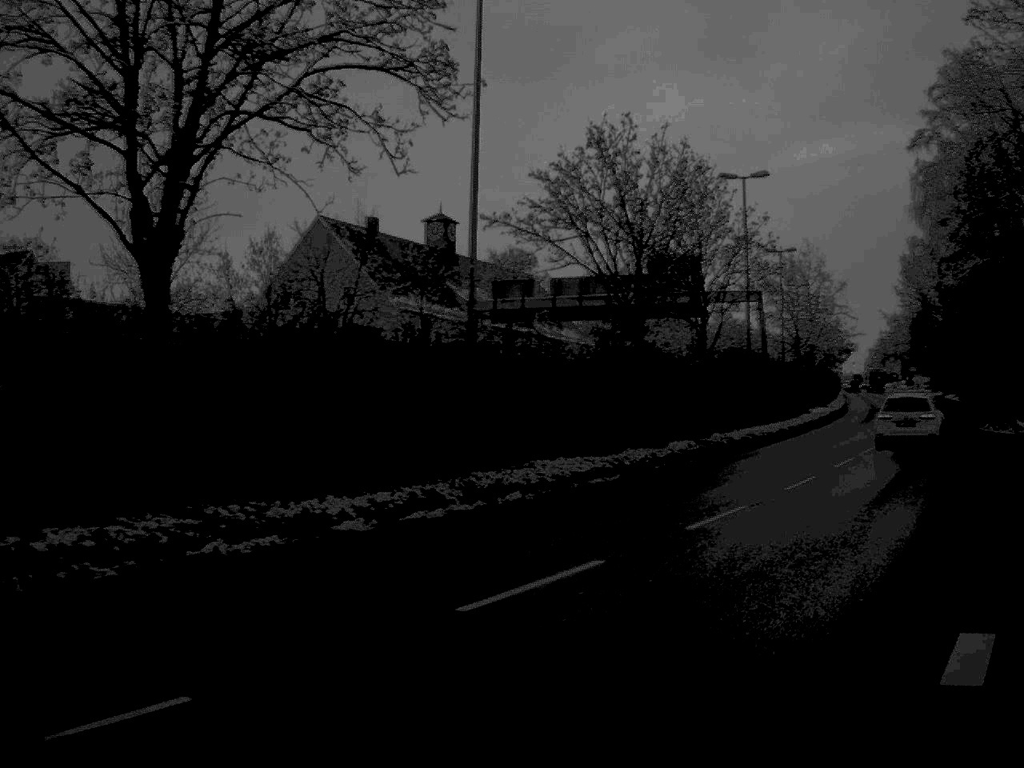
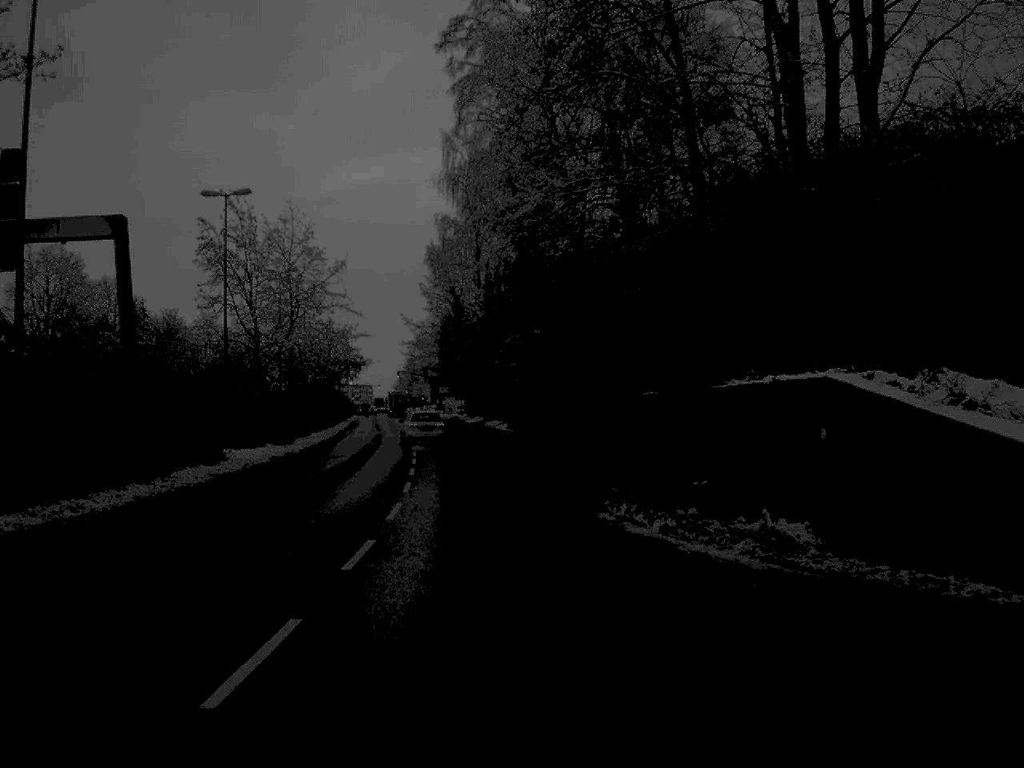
(+9.1, +30.3) m; +20°
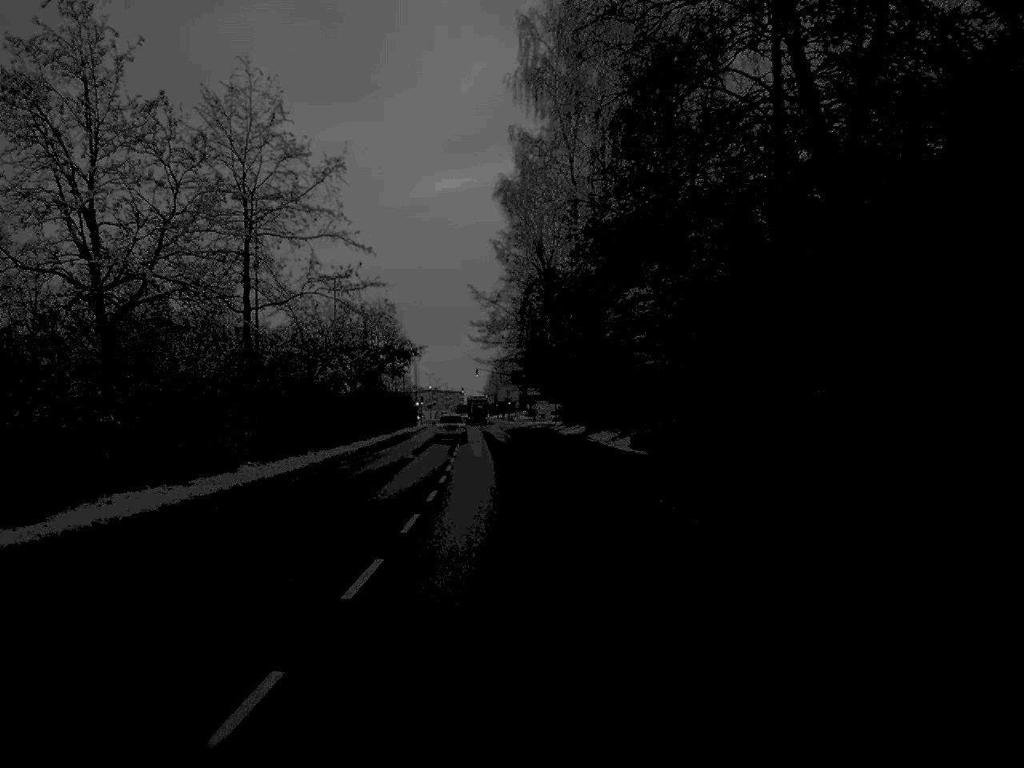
(-1.3, +31.9) m; -4°
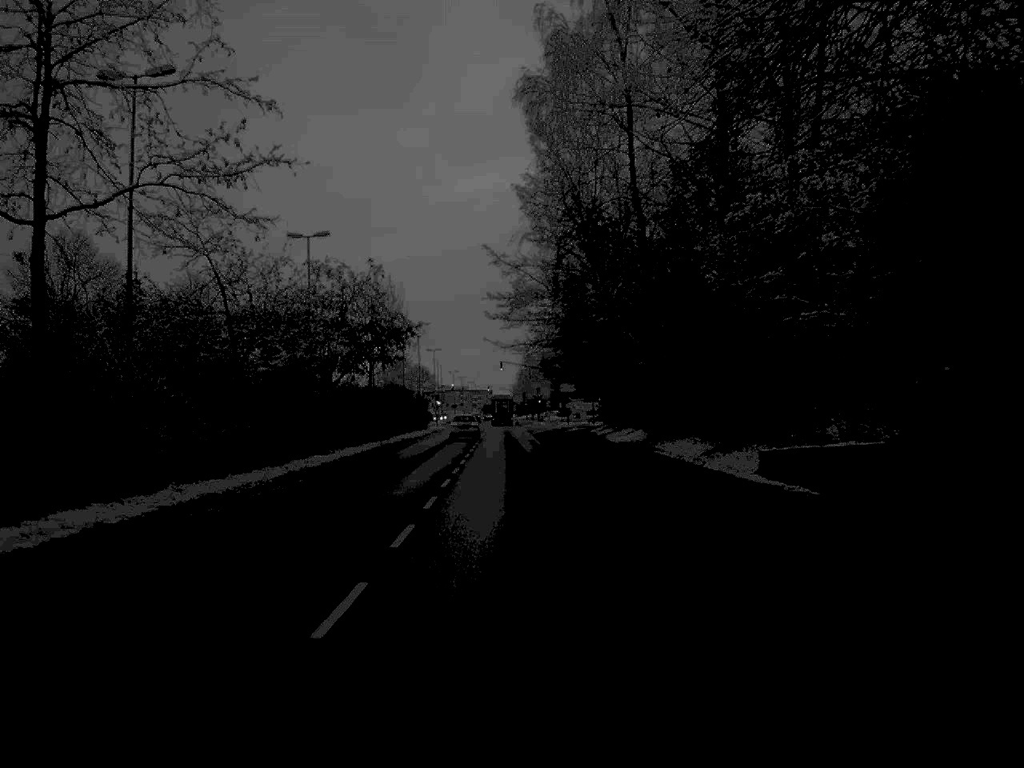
(-0.2, +19.9) m; -1°
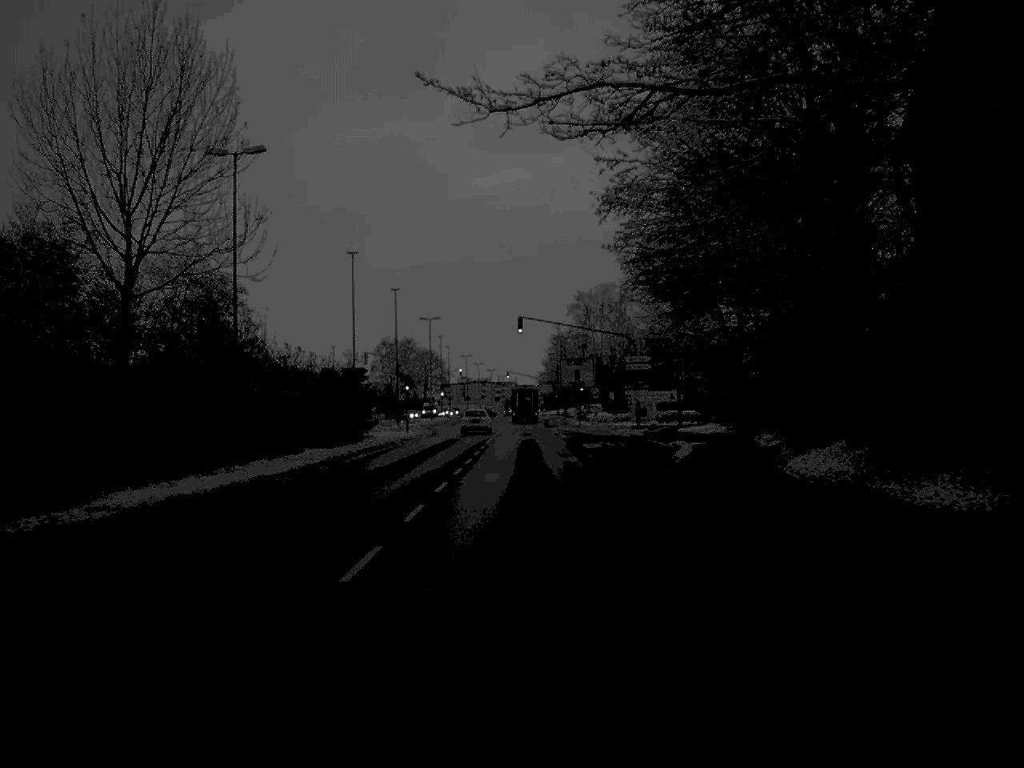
(-0.6, +51.2) m; -1°
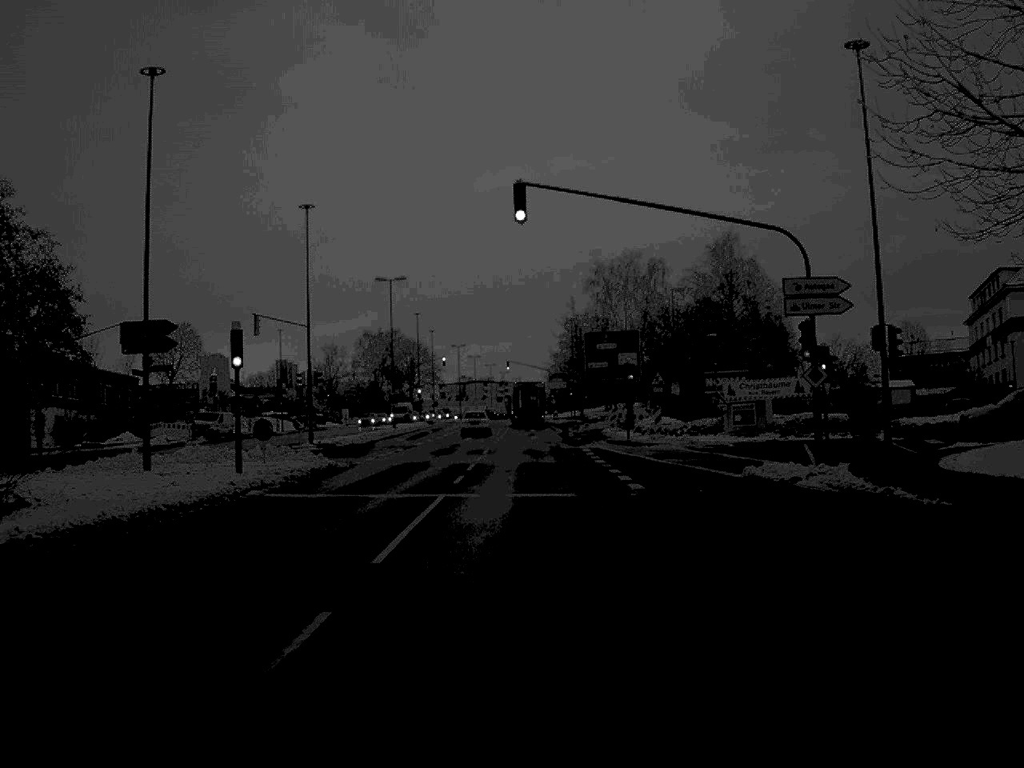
(-0.1, +40.5) m; 0°
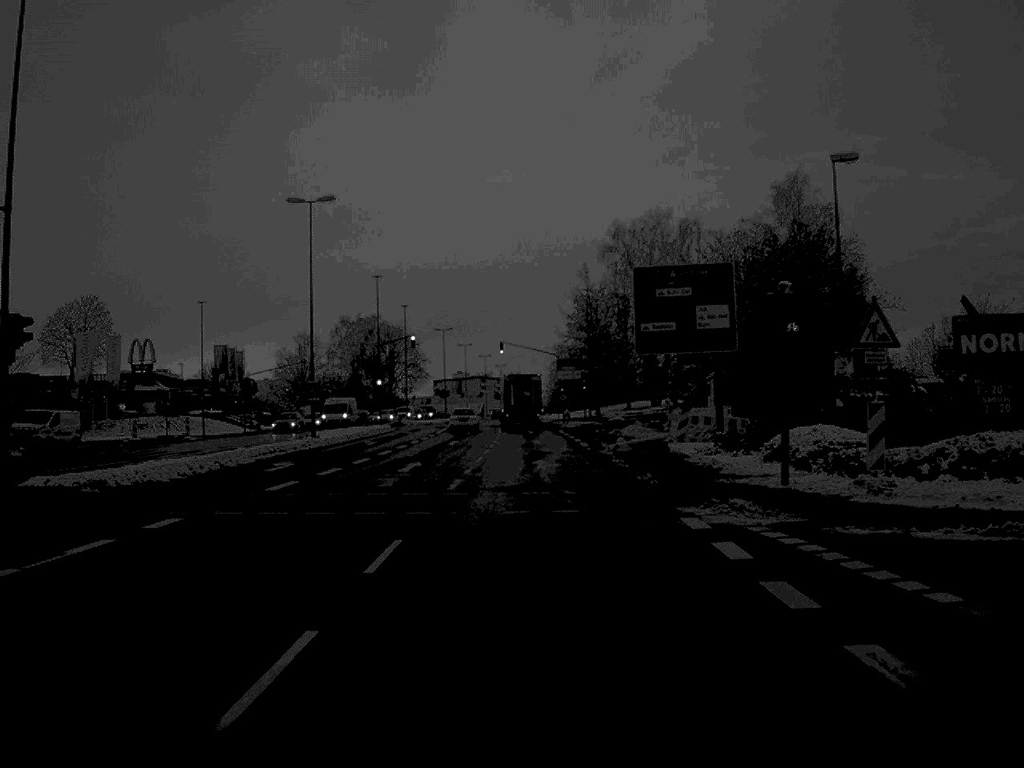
(0.0, +32.7) m; 0°
